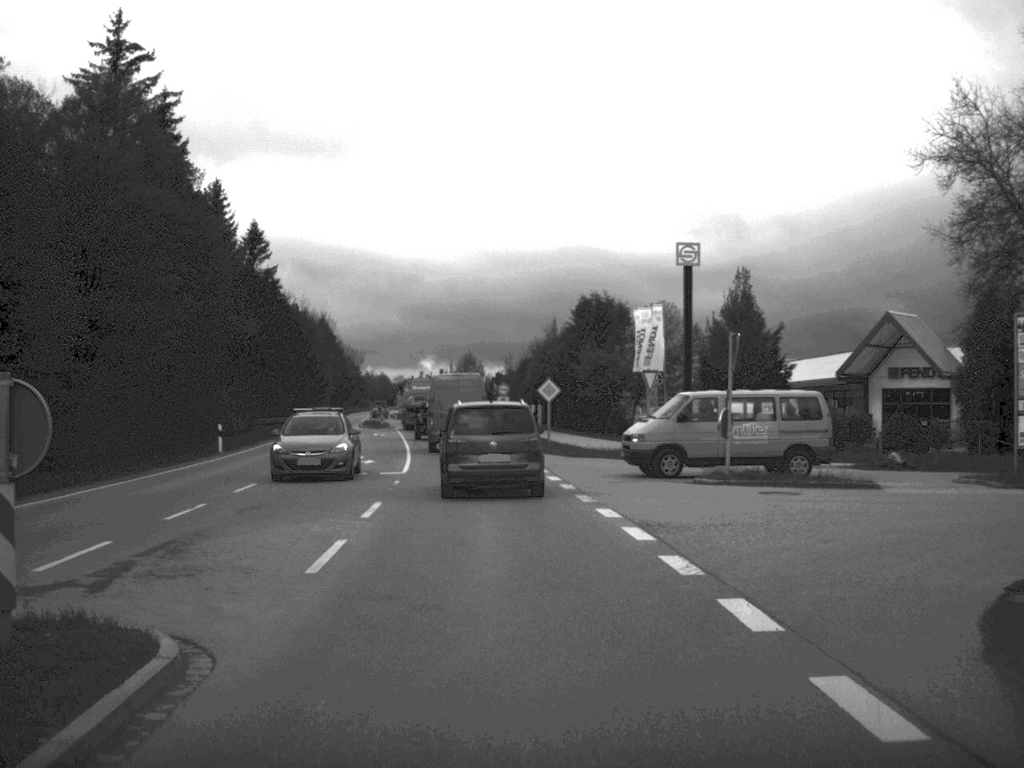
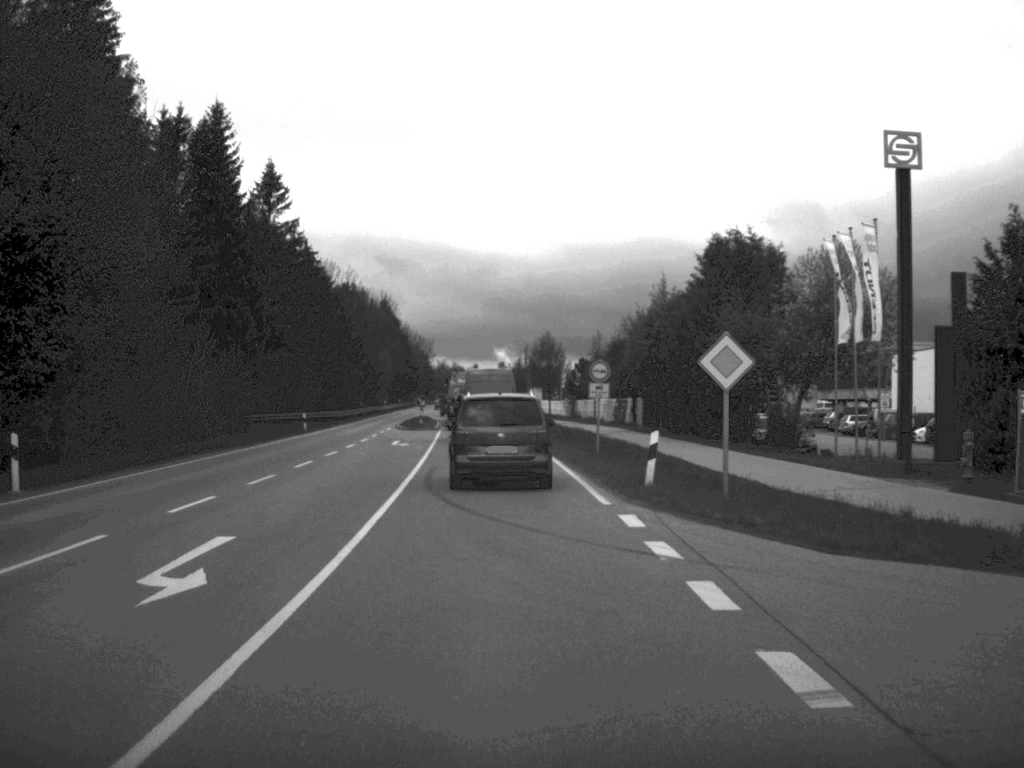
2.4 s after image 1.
(-0.8, +25.8) m; -4°
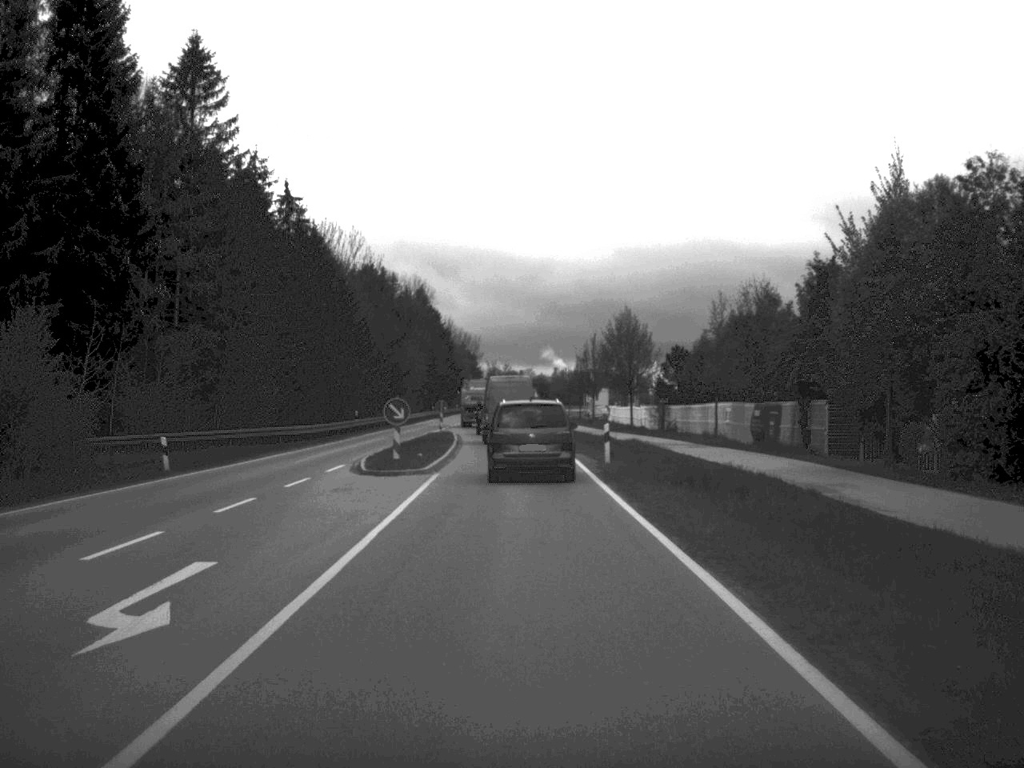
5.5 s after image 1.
(-0.9, +34.4) m; -3°
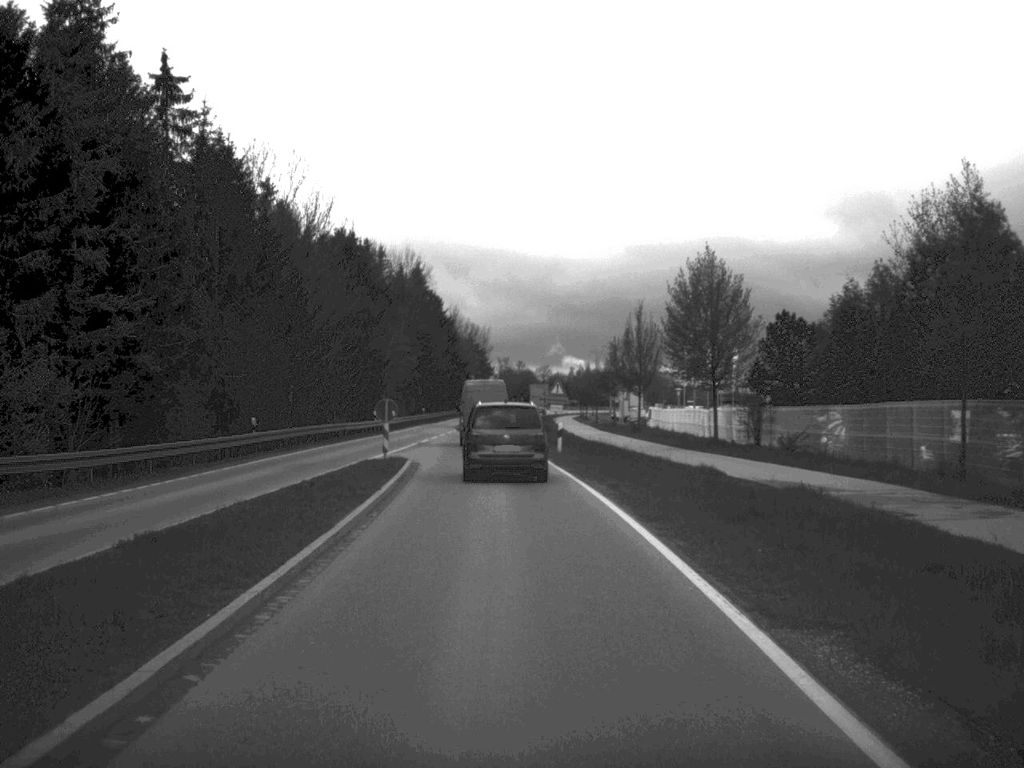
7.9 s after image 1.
(-0.2, +30.5) m; -1°
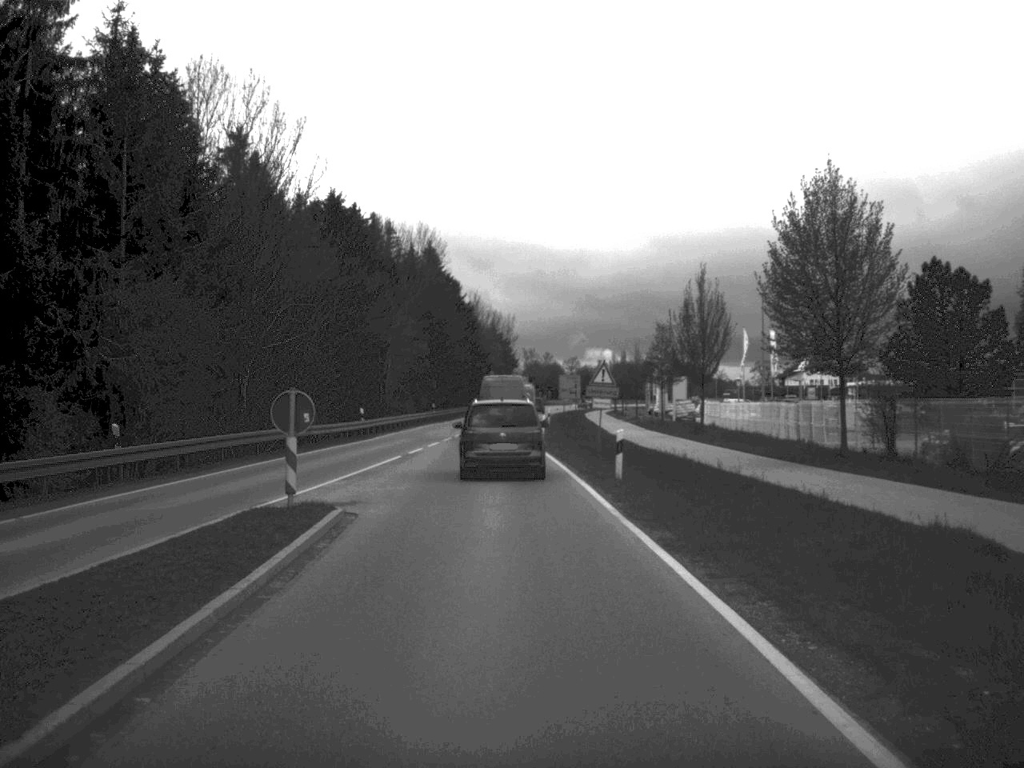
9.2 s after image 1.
(-0.2, +16.7) m; -1°
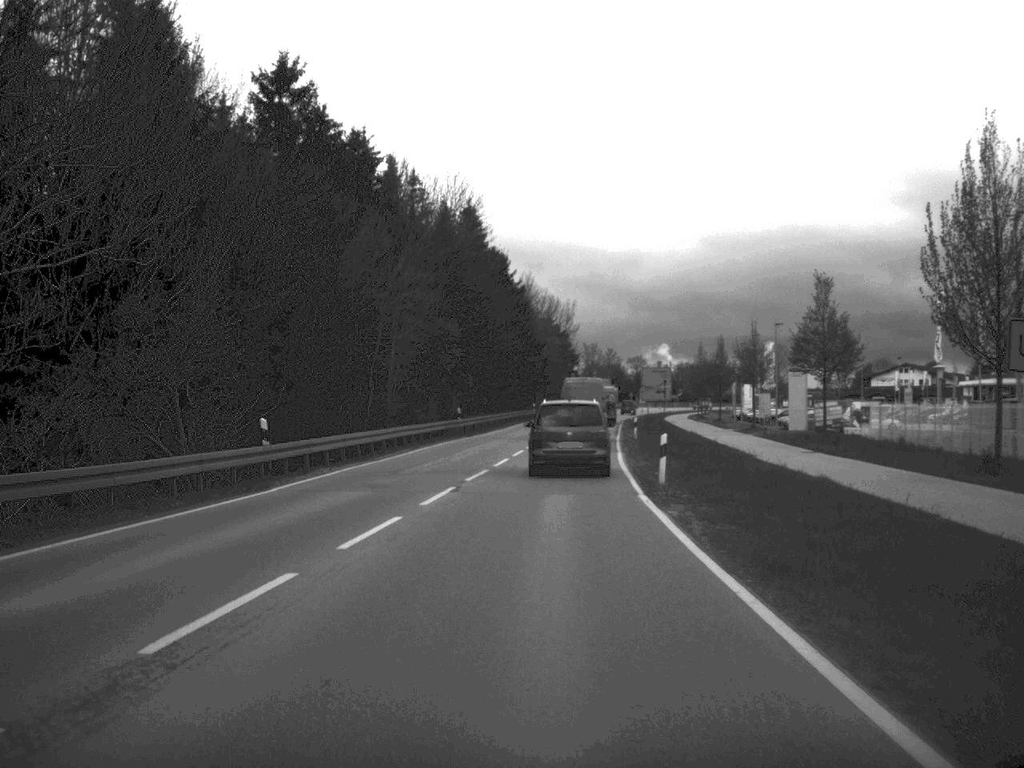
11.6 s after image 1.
(-0.8, +31.2) m; -3°
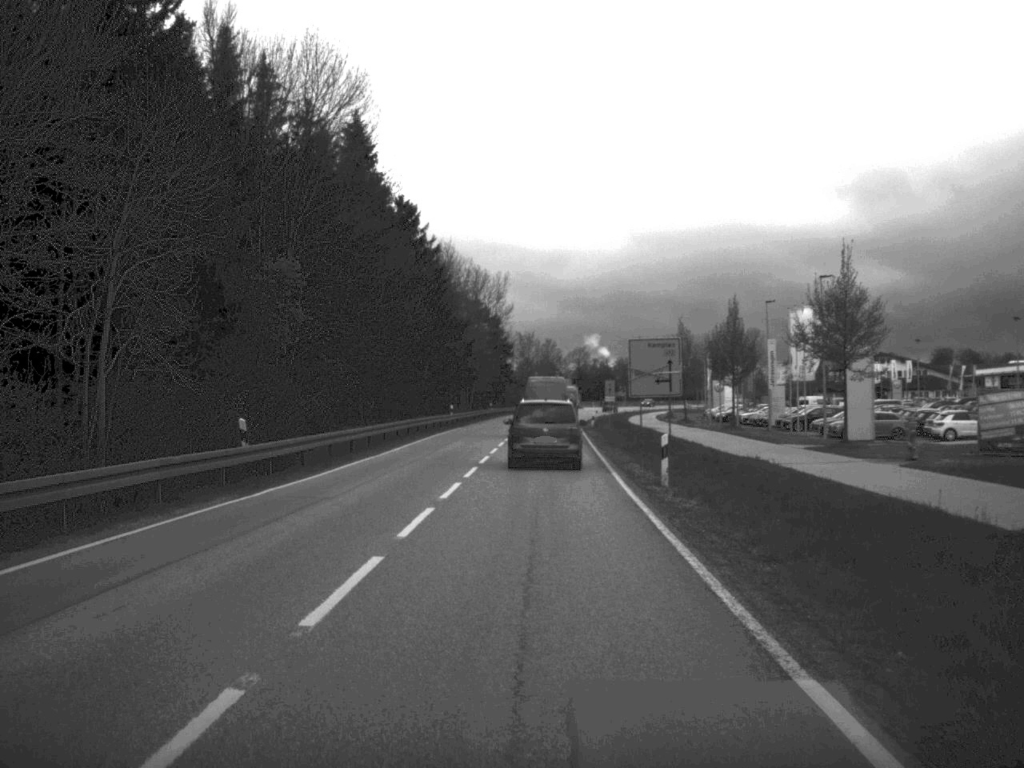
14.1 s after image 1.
(+1.0, +34.2) m; +3°
